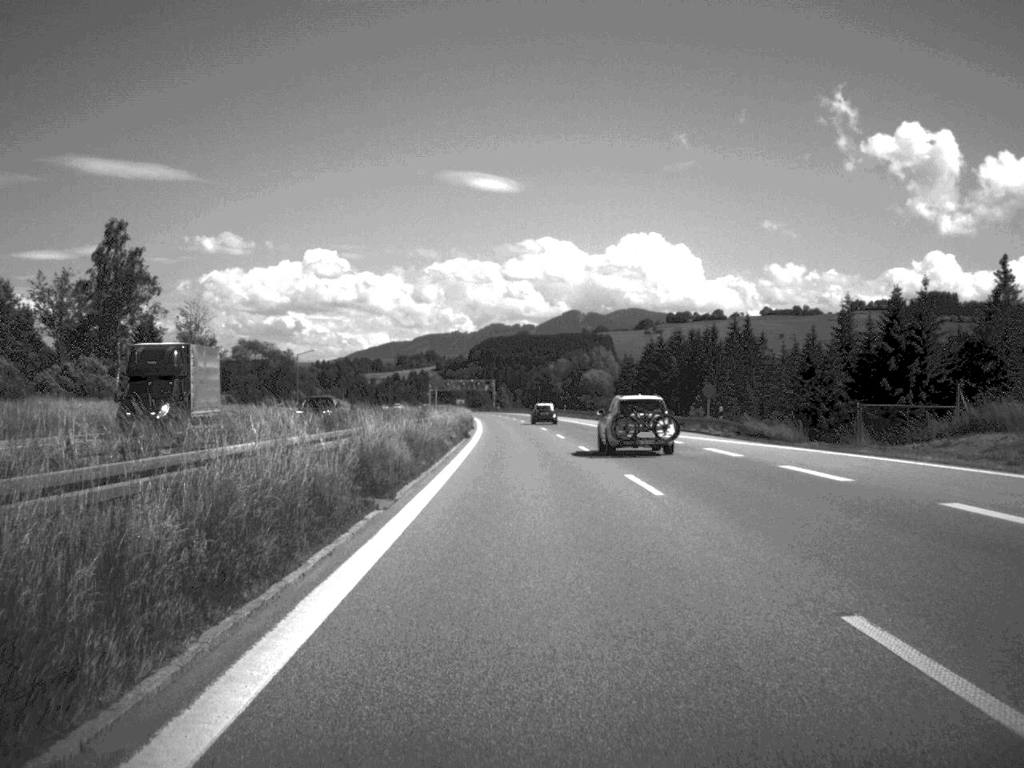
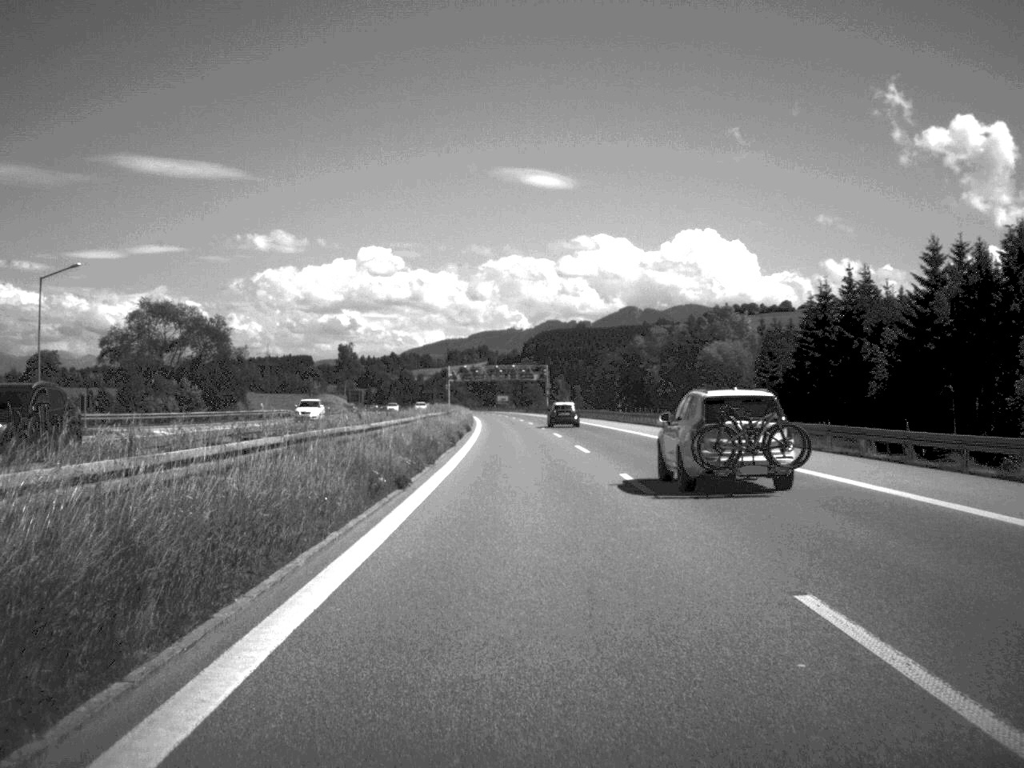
(-2.3, +104.8) m; -3°
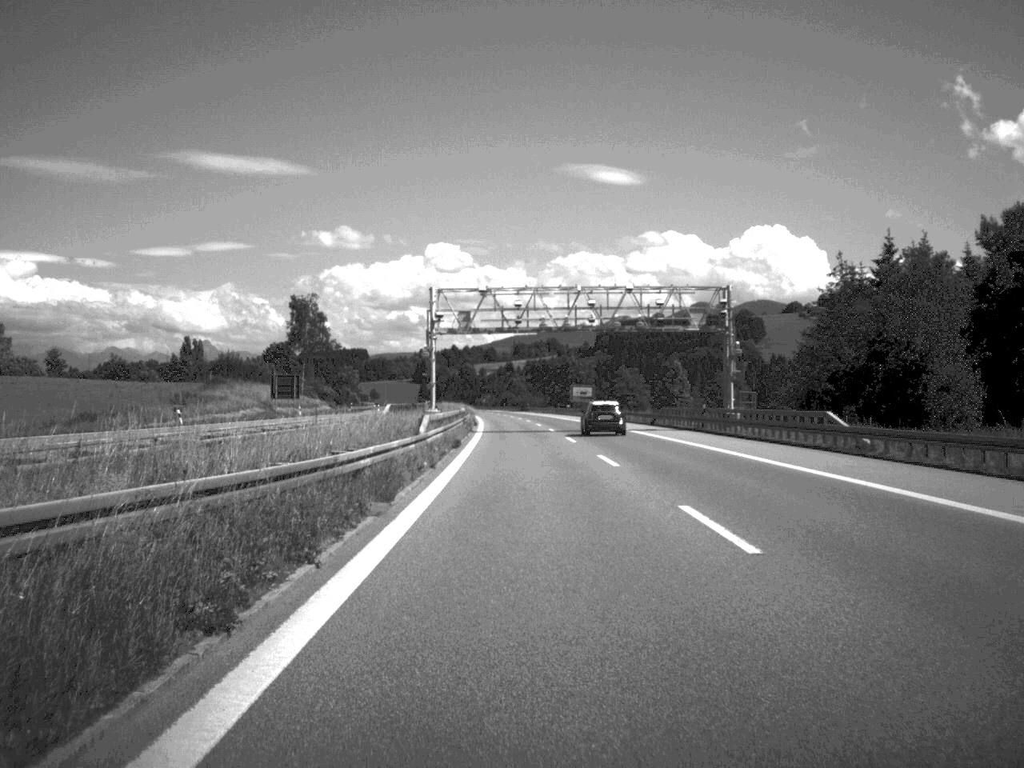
(-3.9, +132.4) m; -3°
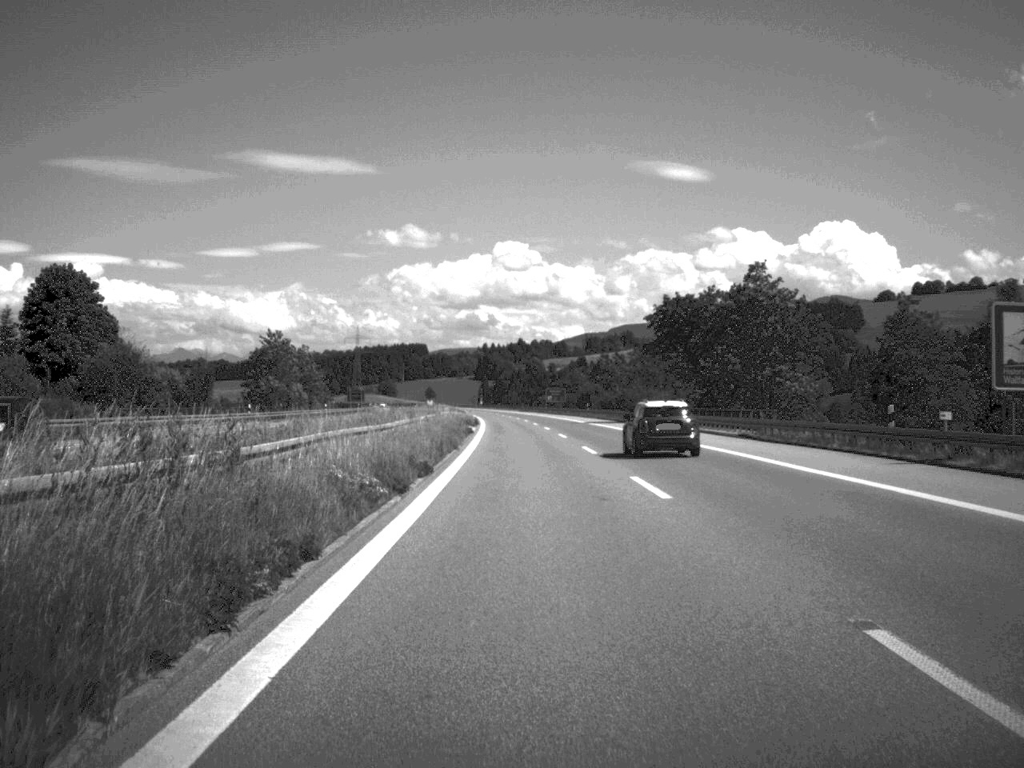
(-3.8, +133.2) m; -3°
